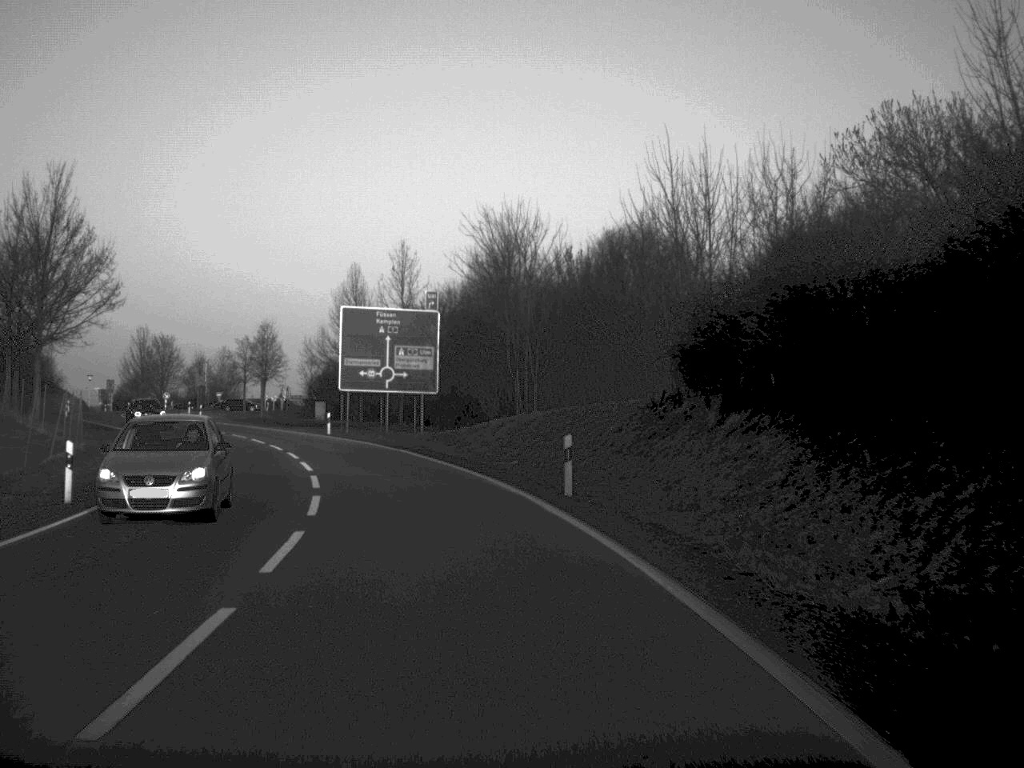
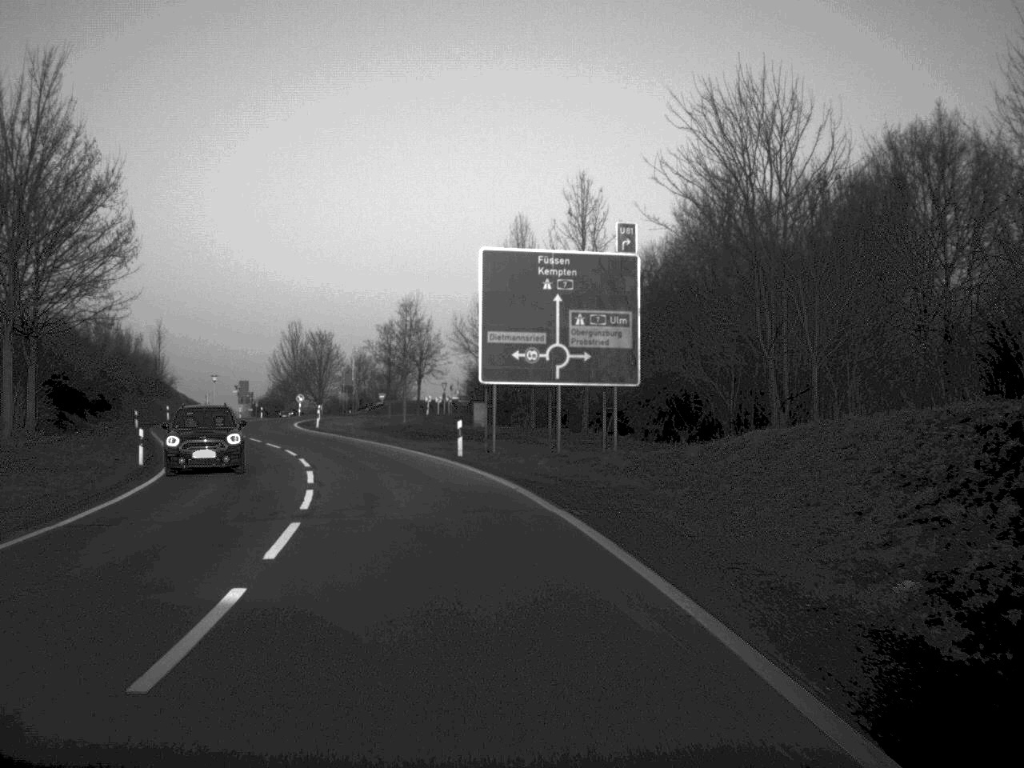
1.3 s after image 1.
(-1.7, +22.9) m; -9°
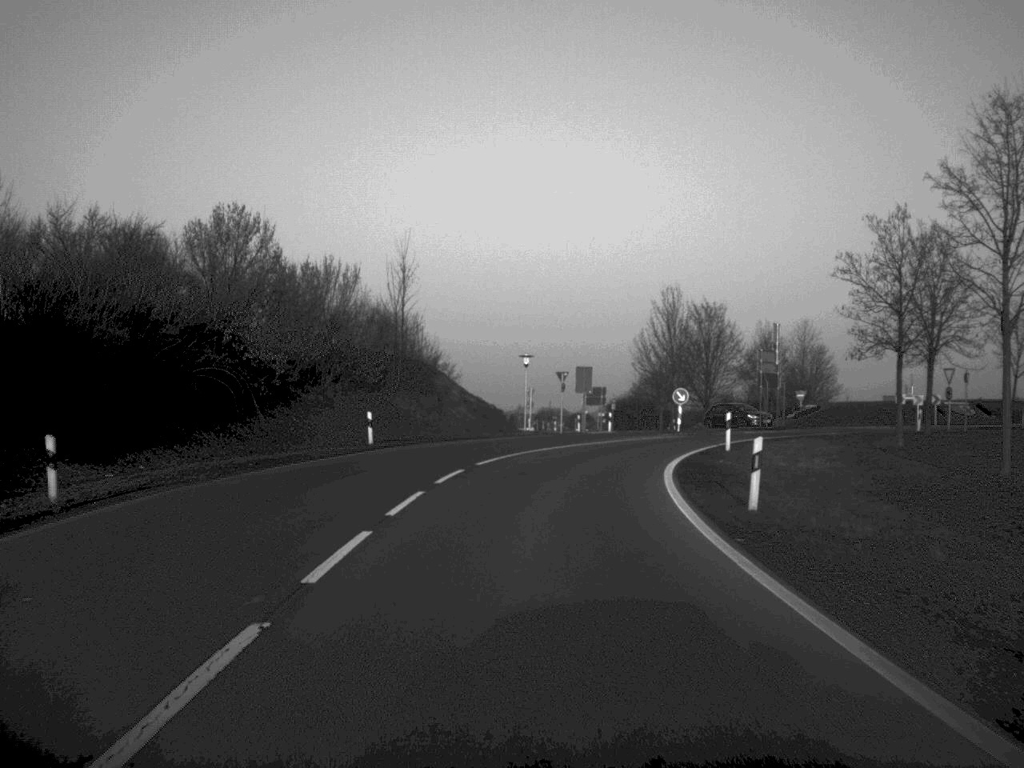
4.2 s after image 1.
(-8.4, +49.4) m; -17°
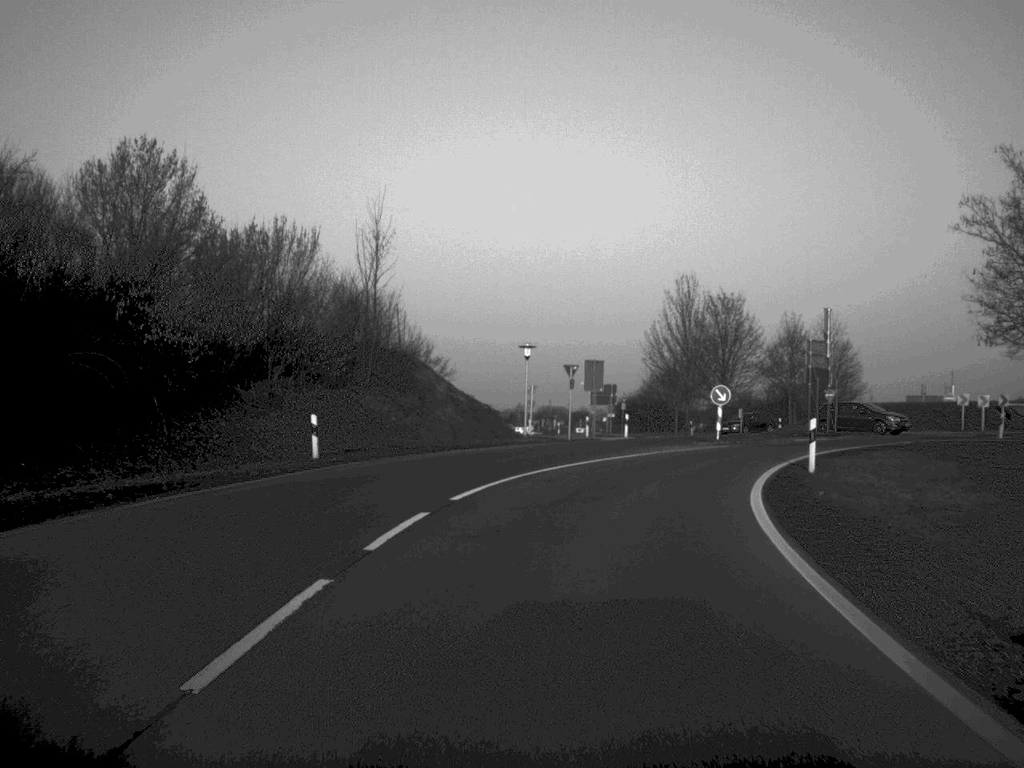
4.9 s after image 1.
(0.0, +10.0) m; 0°
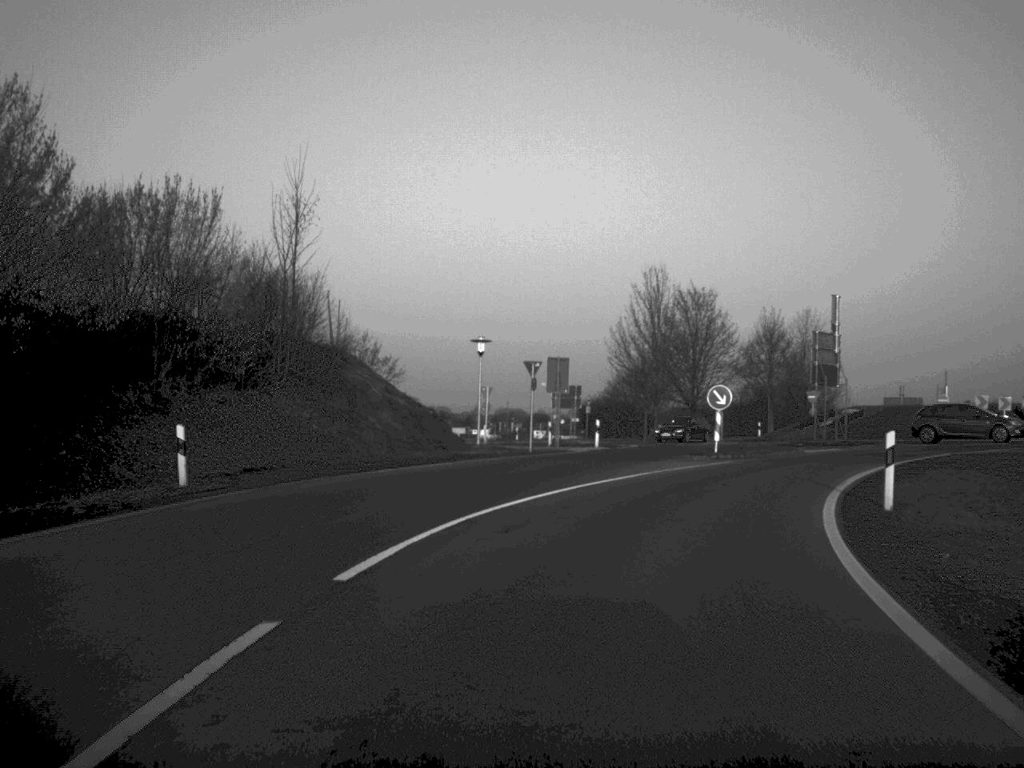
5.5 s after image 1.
(+0.1, +7.8) m; +2°
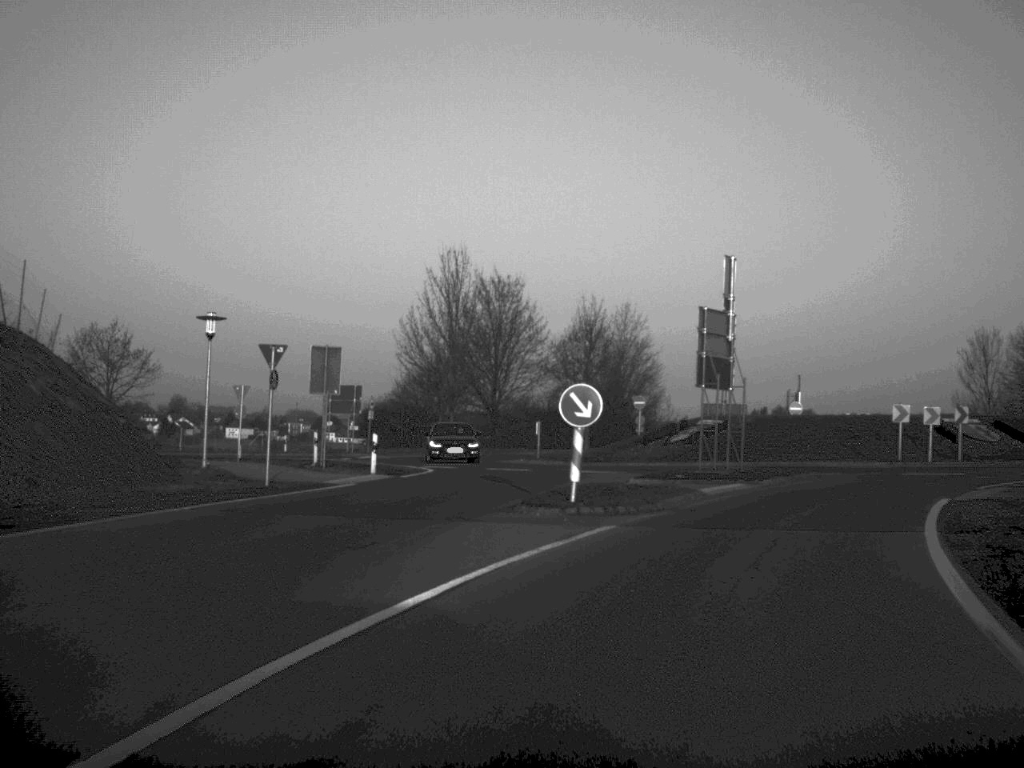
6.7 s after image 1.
(+0.9, +13.8) m; +10°
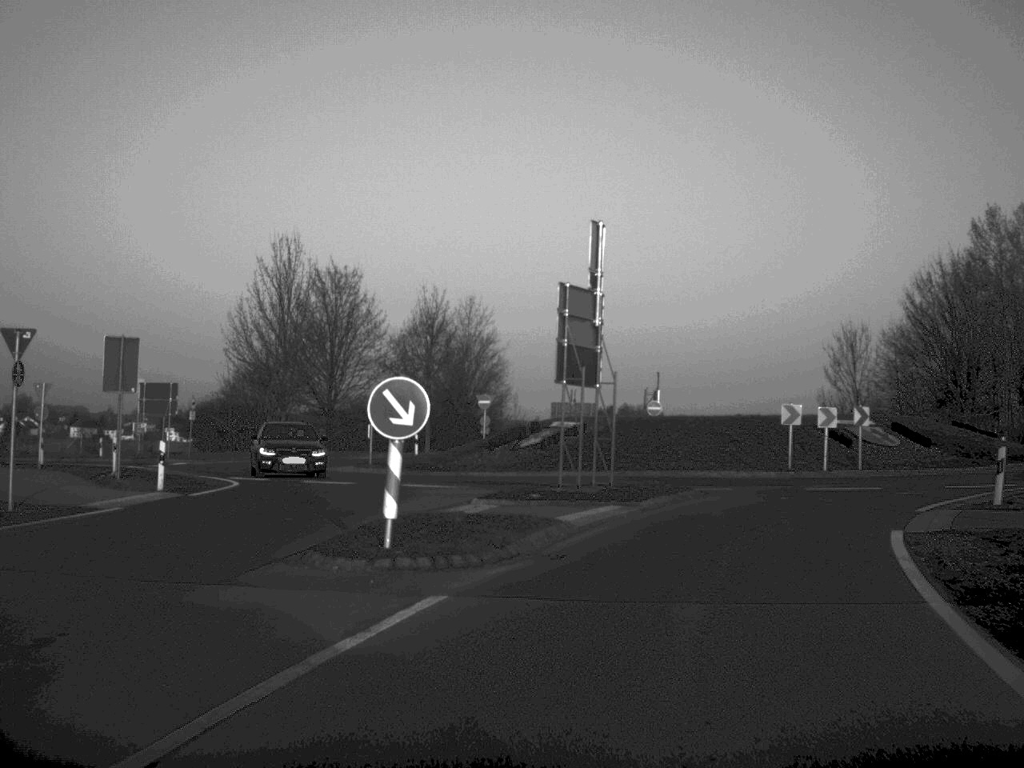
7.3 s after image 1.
(+0.3, +5.6) m; +7°
